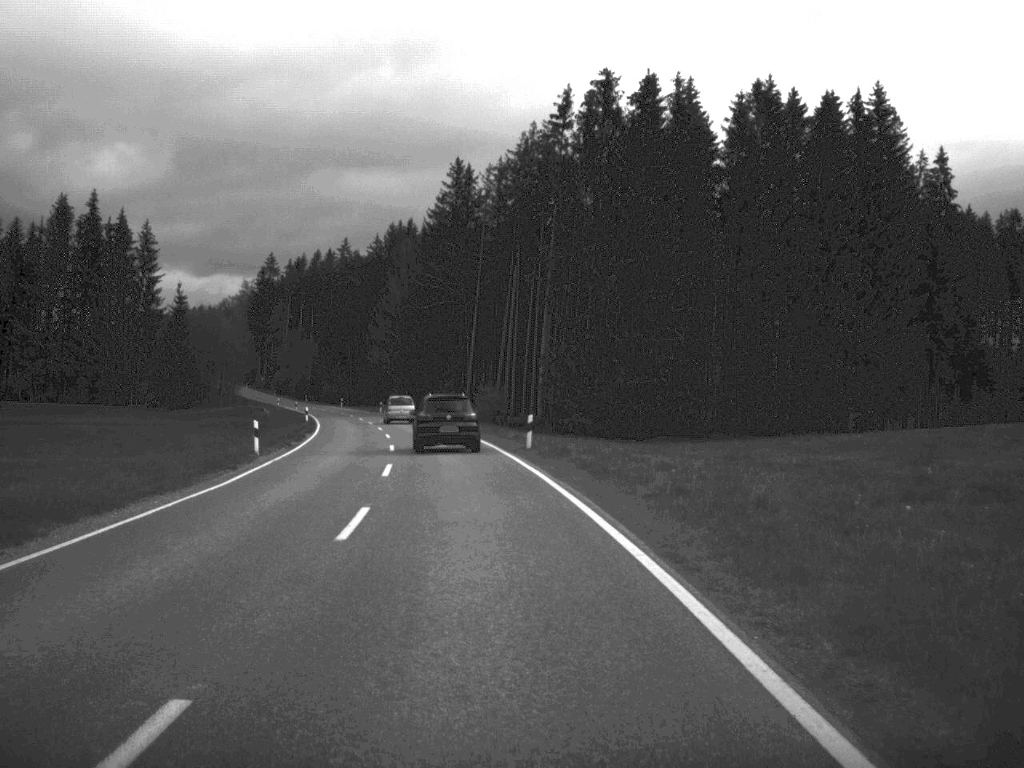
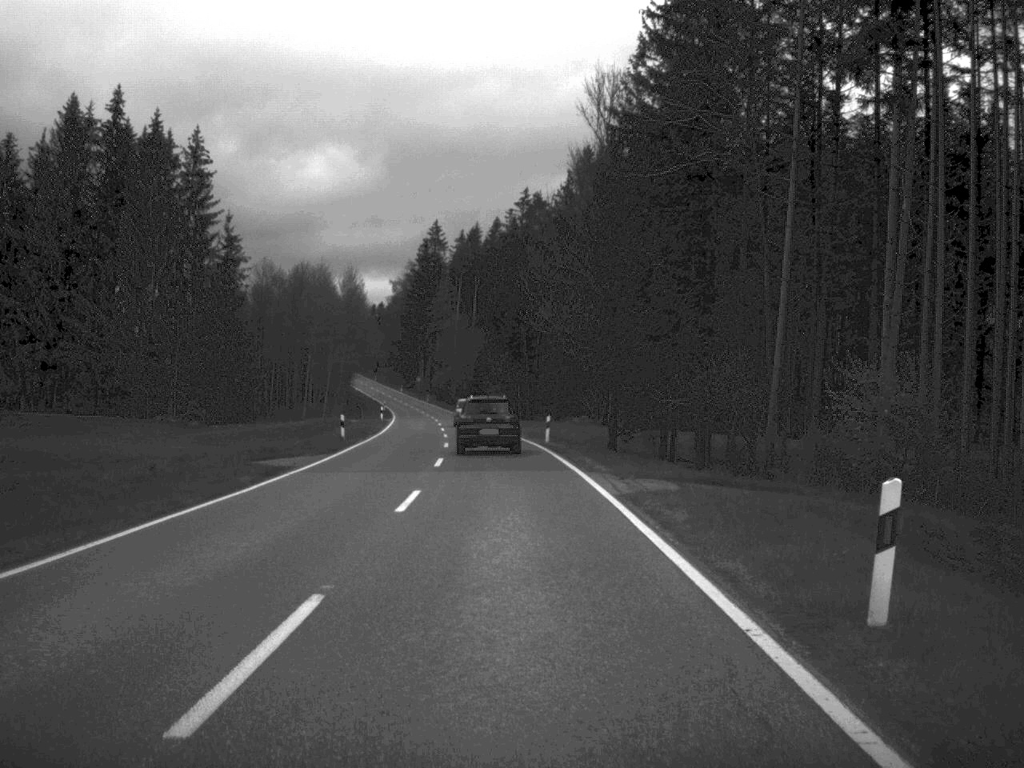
(-6.2, +67.0) m; -9°
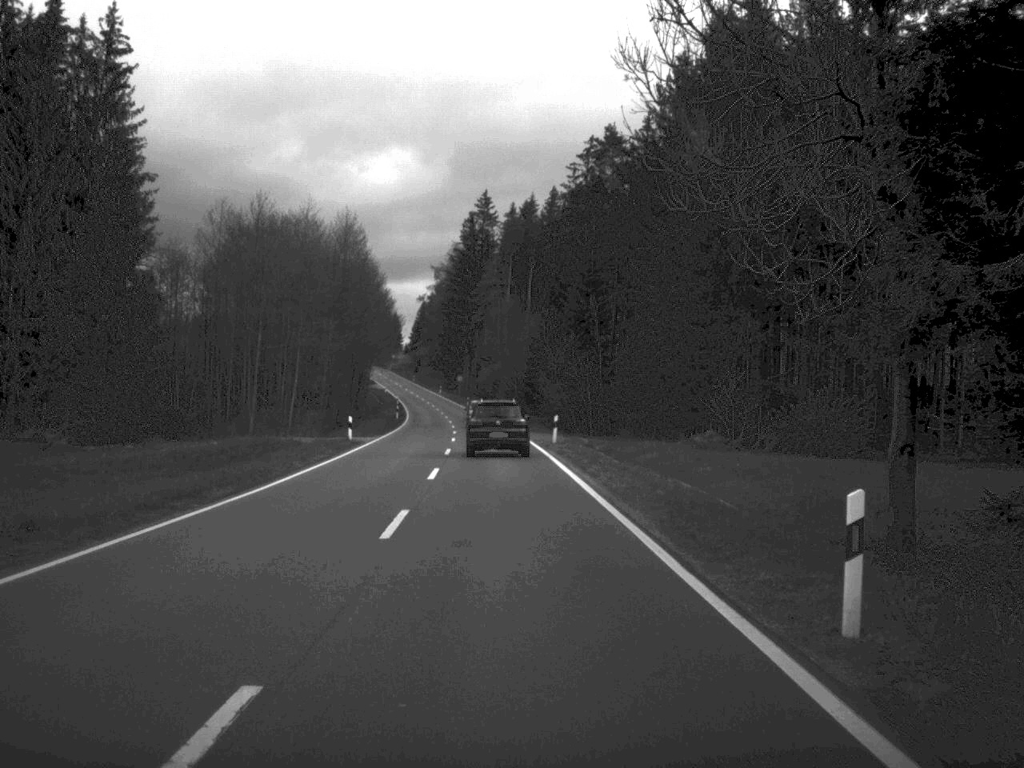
(-1.0, +38.9) m; -3°
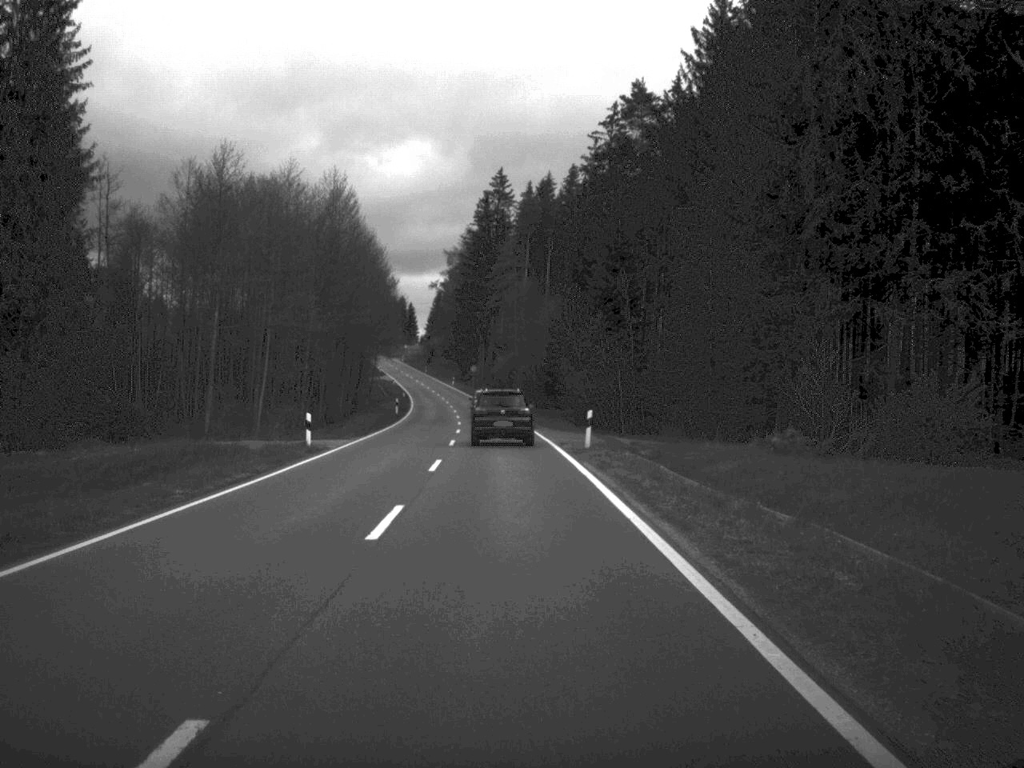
(-0.1, +12.8) m; -1°
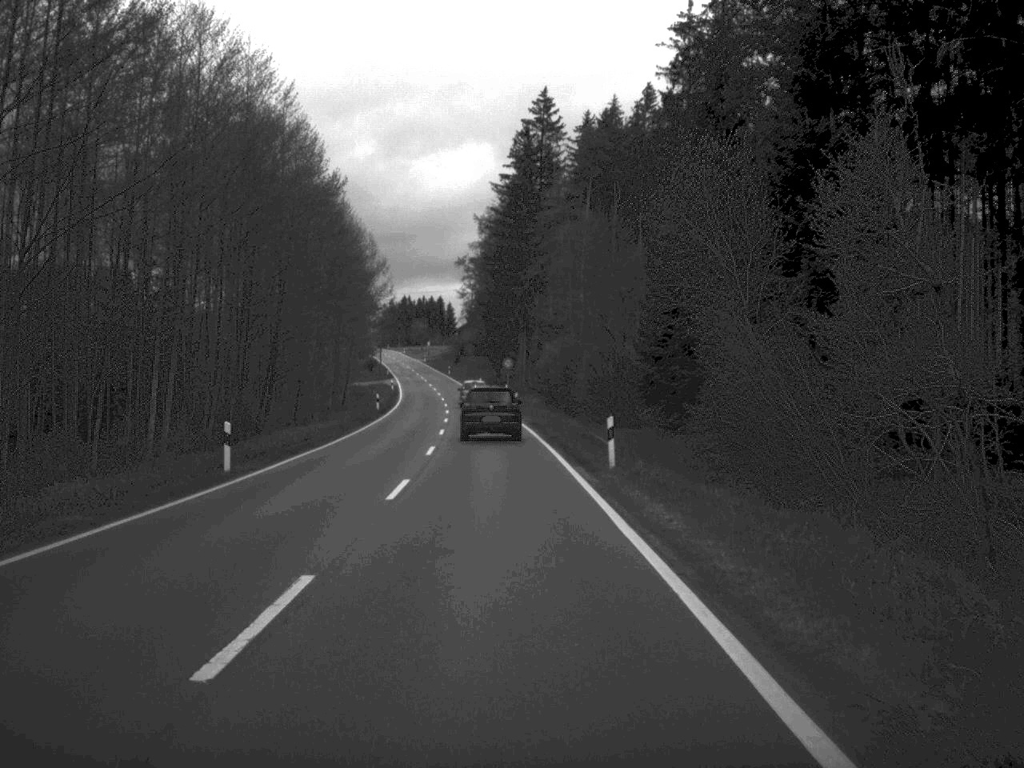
(-1.1, +54.2) m; -2°
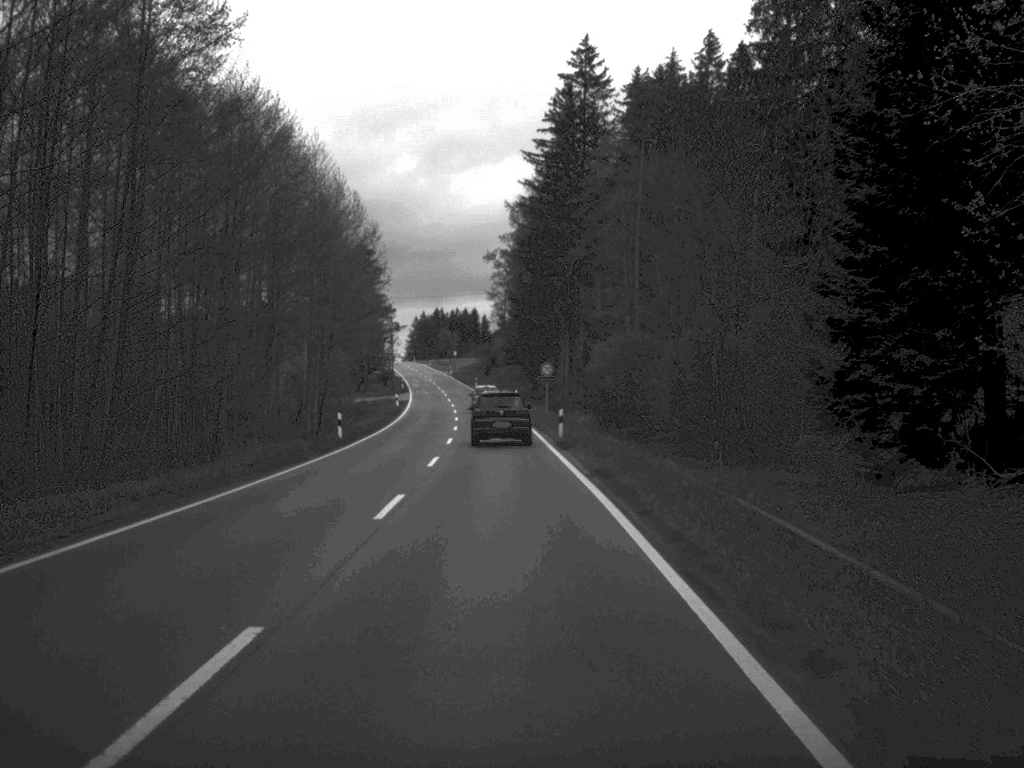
(-0.4, +26.0) m; -2°
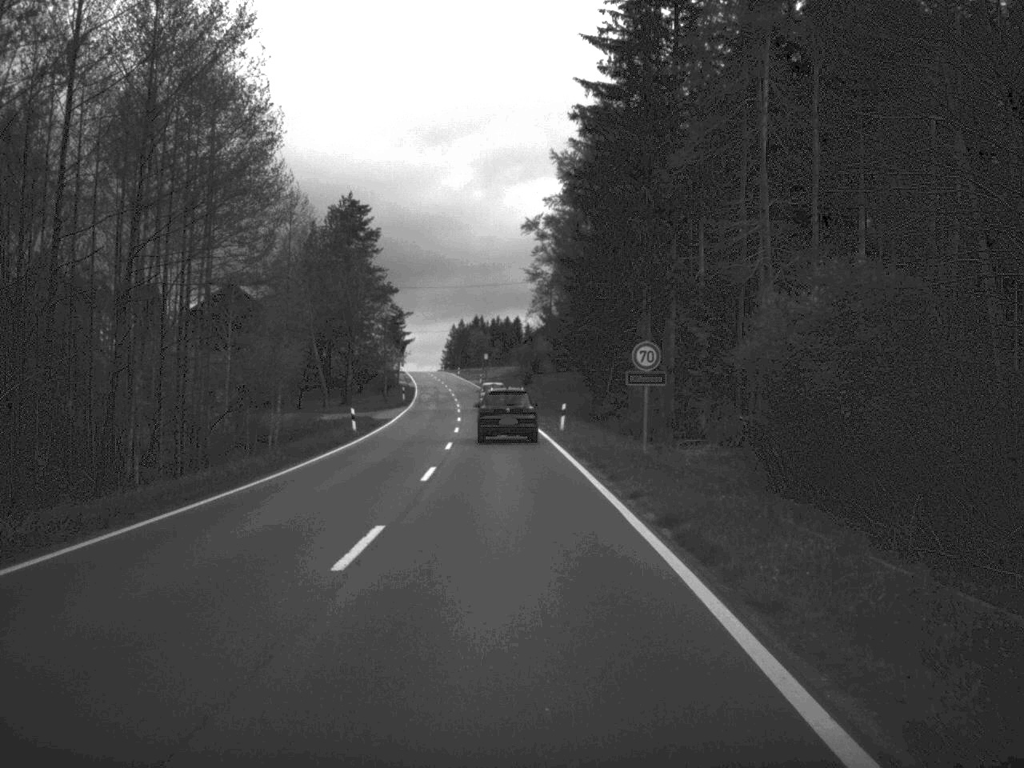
(-0.7, +40.4) m; -2°
